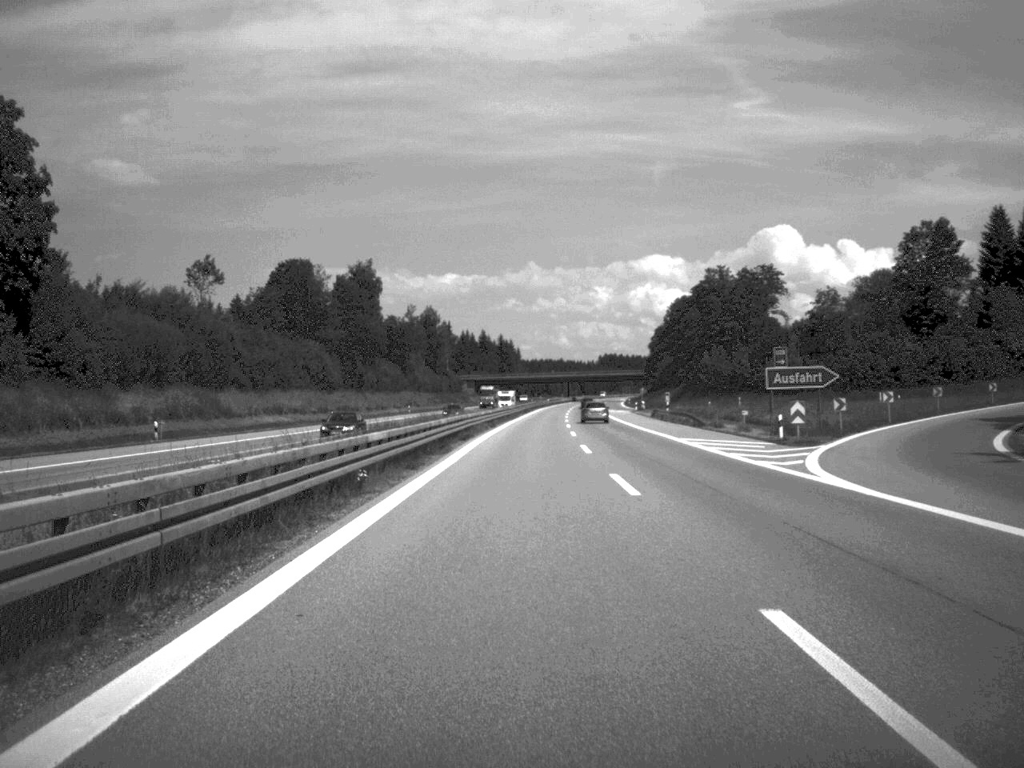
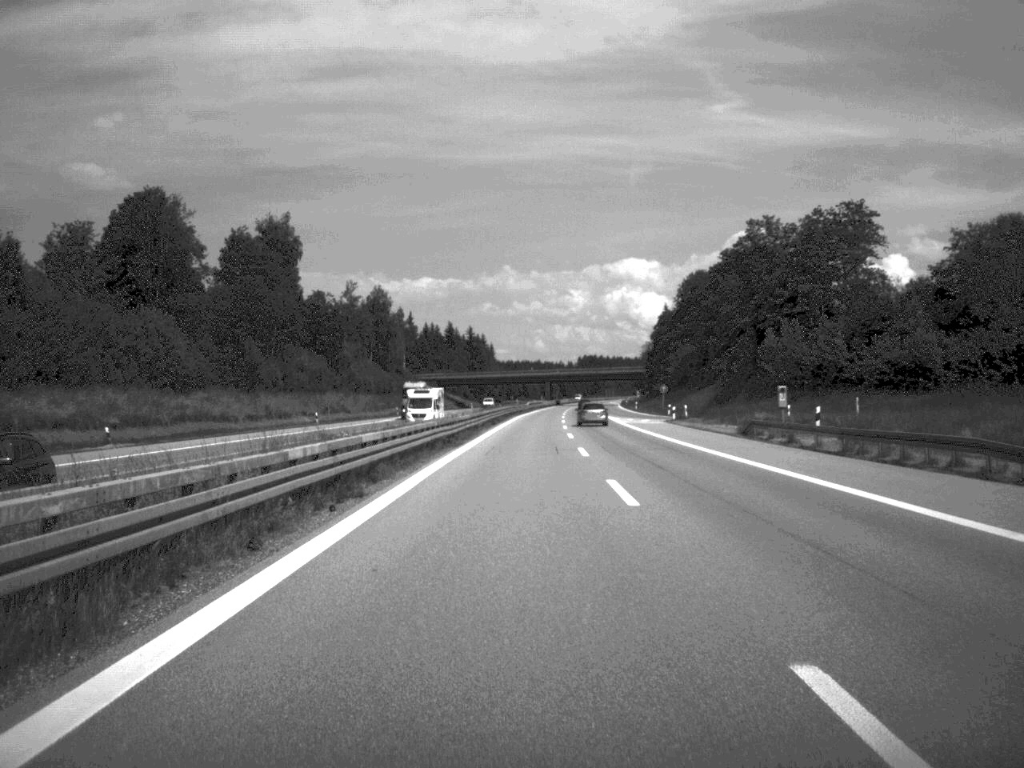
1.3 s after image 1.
(+0.5, +54.9) m; +1°
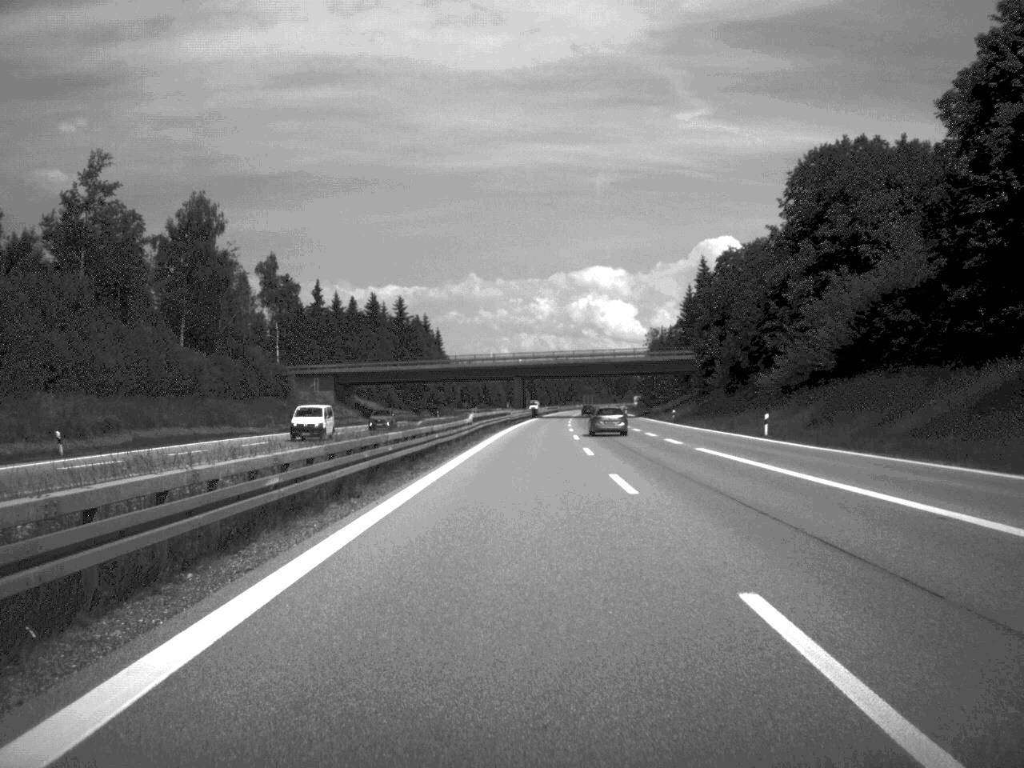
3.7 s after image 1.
(+1.3, +103.6) m; +1°
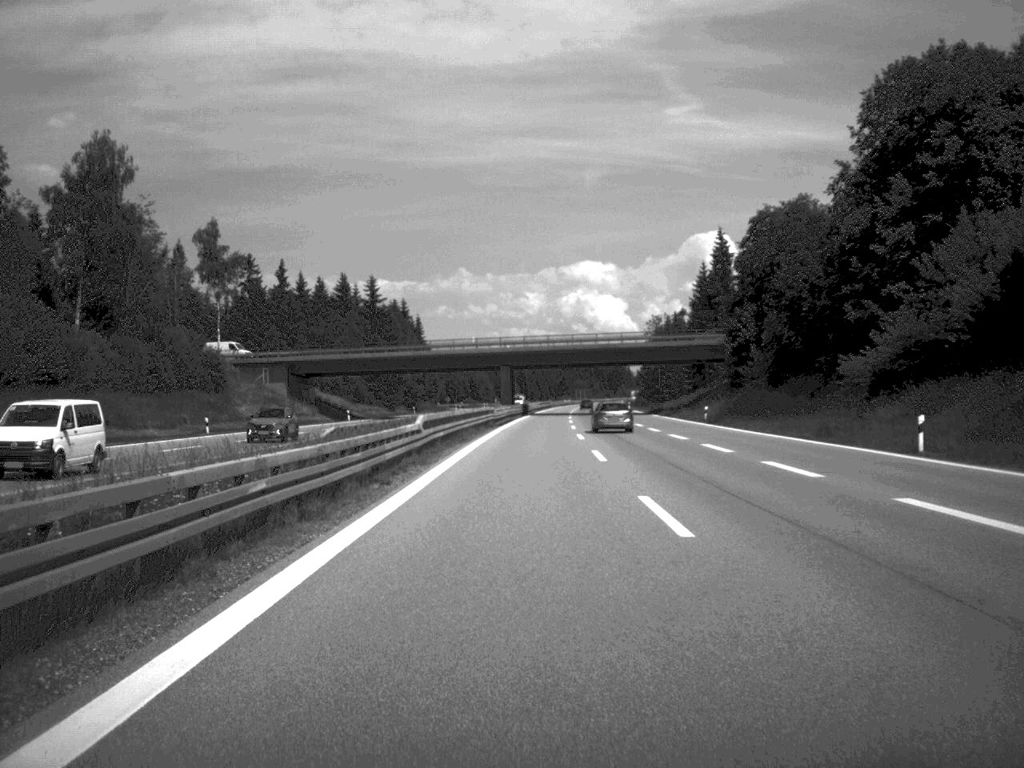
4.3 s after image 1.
(+0.1, +24.9) m; 0°
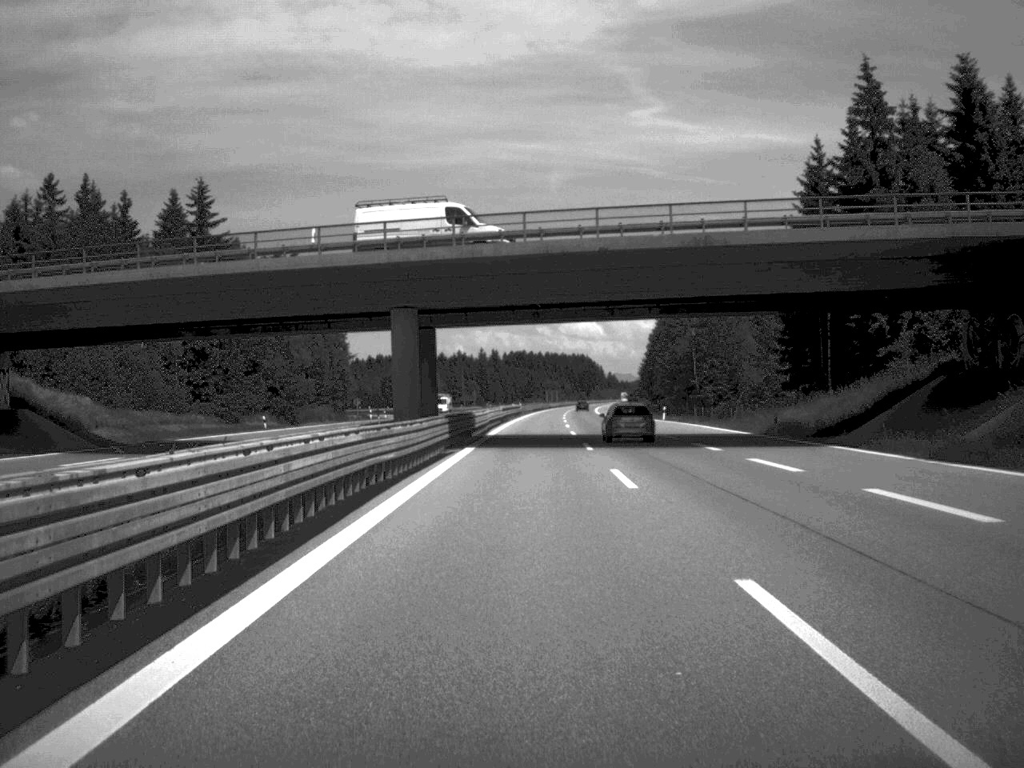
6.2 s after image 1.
(+1.1, +80.6) m; +2°
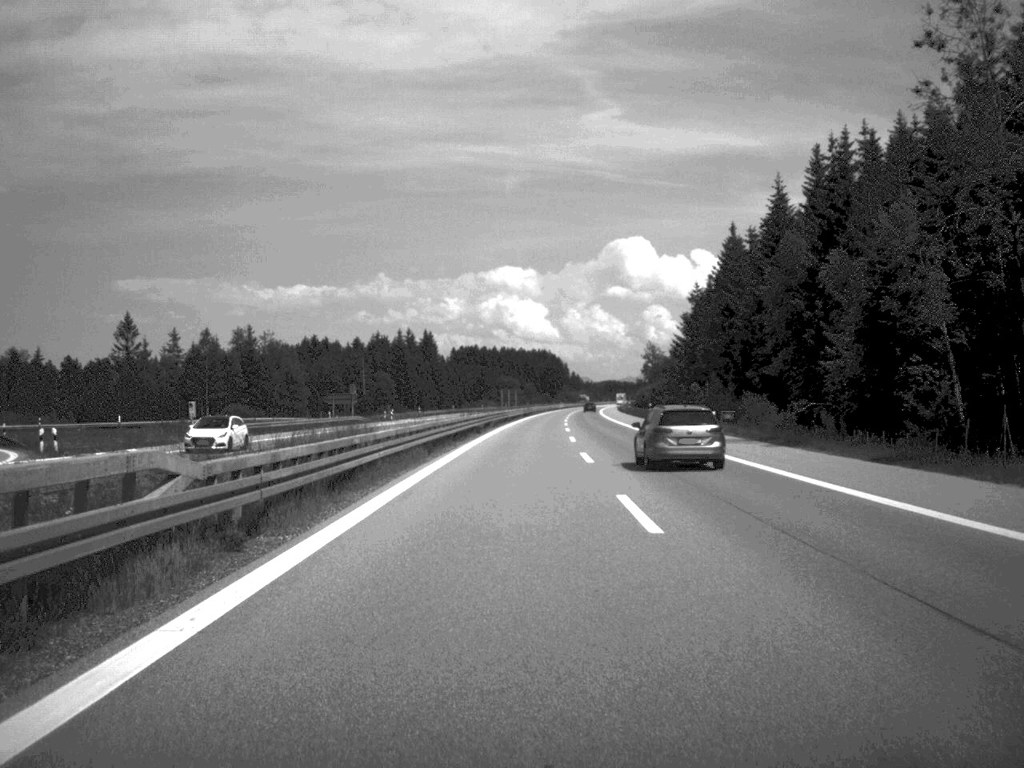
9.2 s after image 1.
(+2.4, +131.2) m; +2°
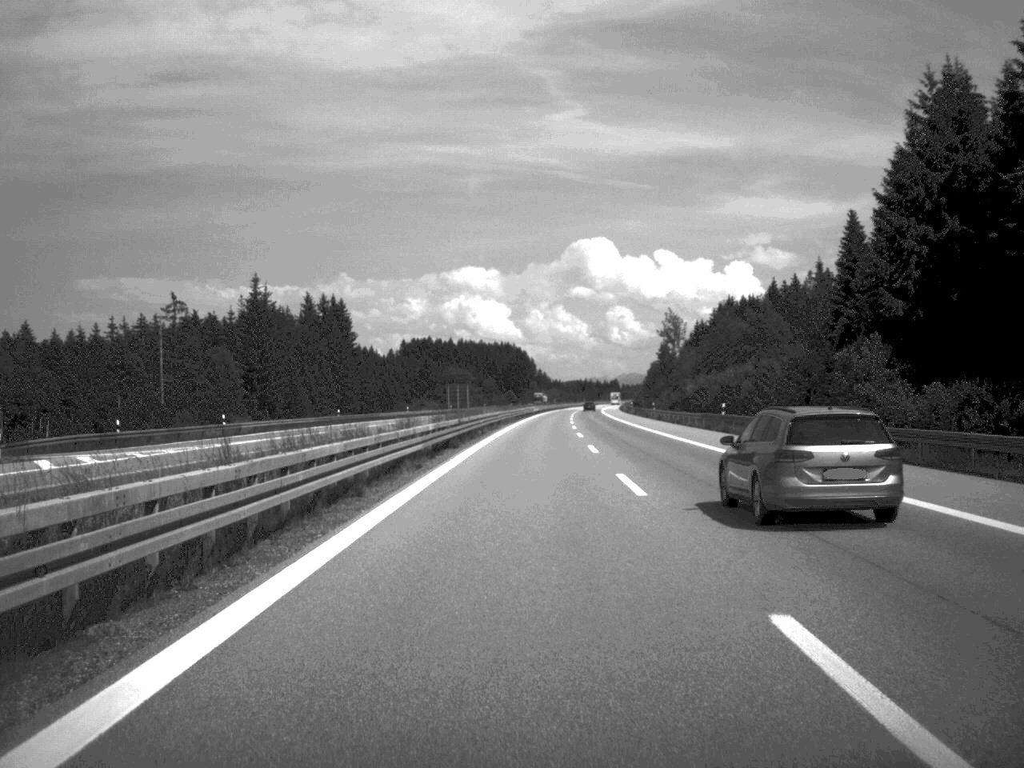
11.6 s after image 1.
(+1.4, +100.3) m; +2°
